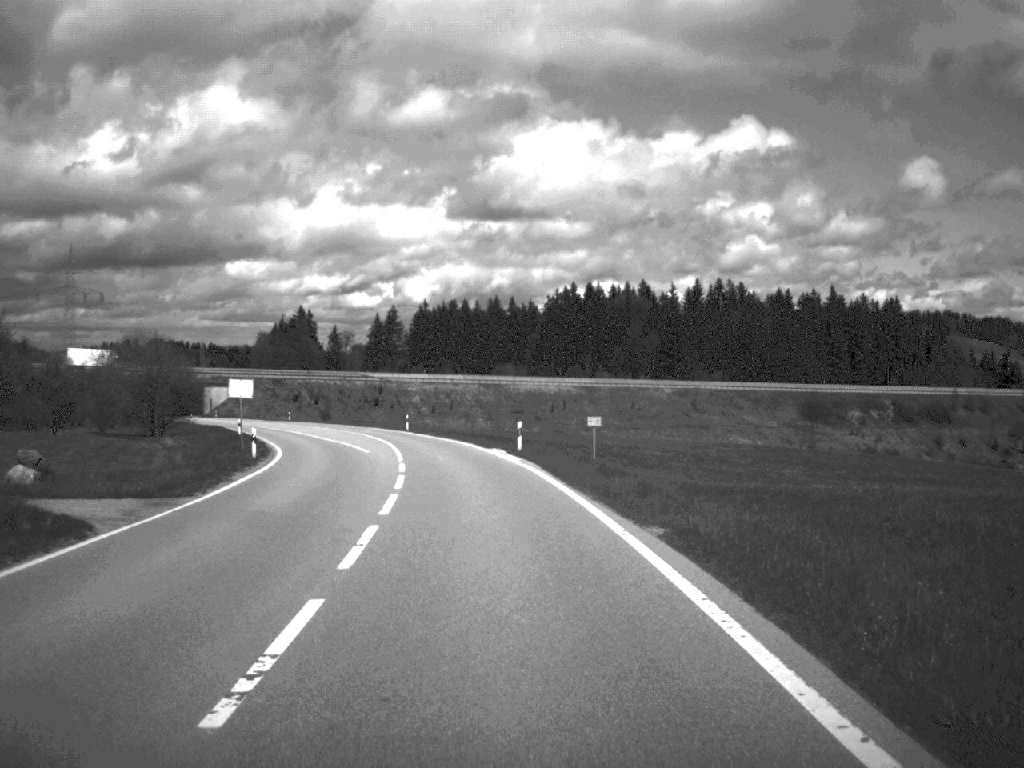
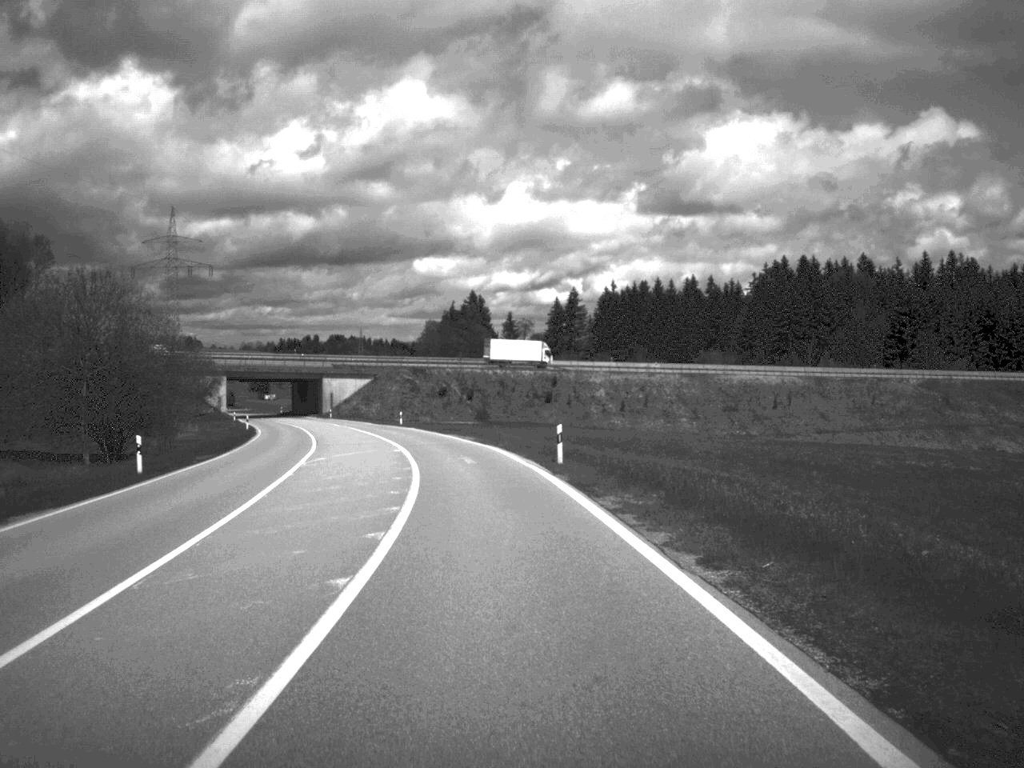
(-3.6, +47.8) m; -9°
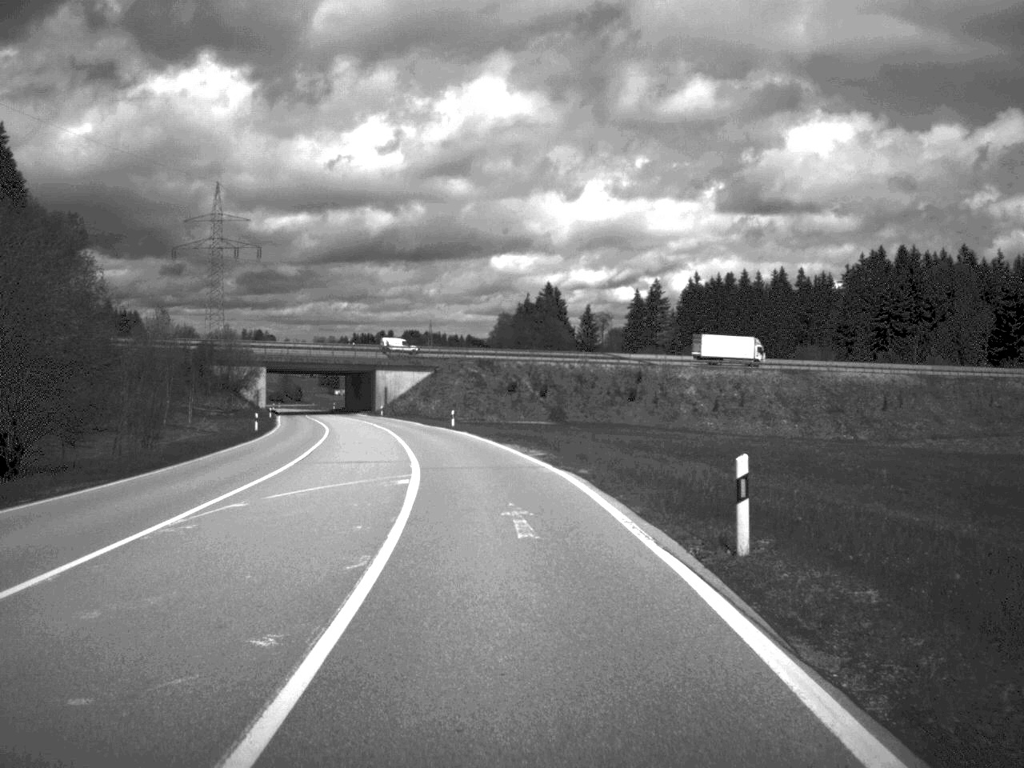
(-0.6, +18.9) m; -3°
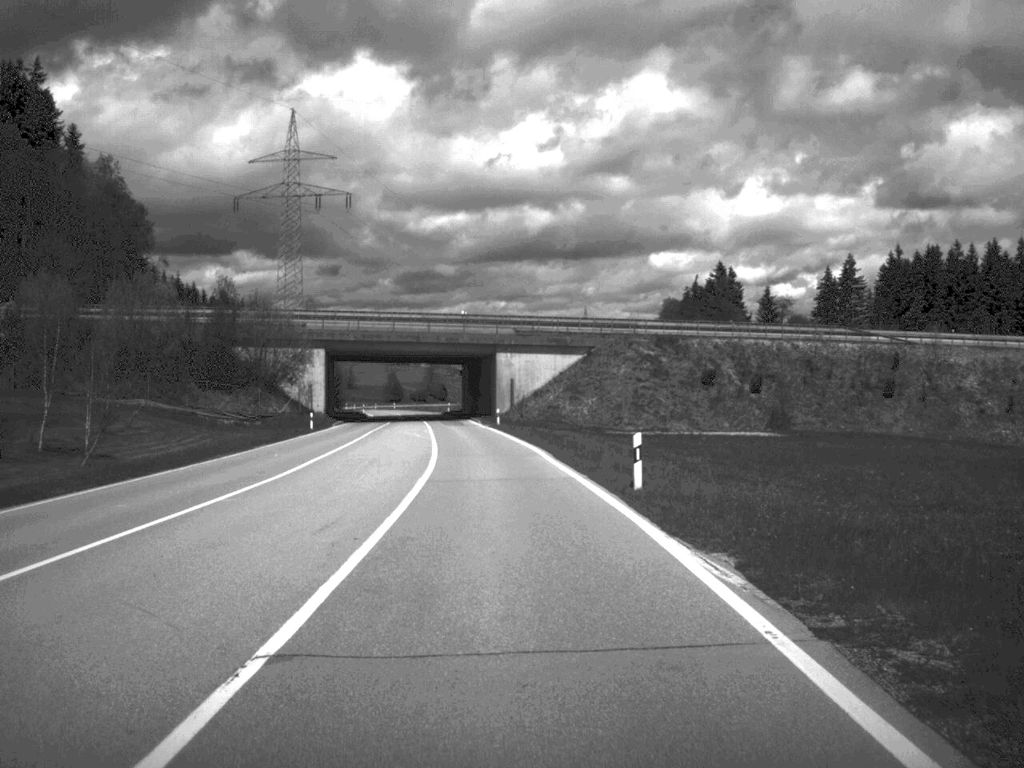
(-3.3, +49.0) m; -7°
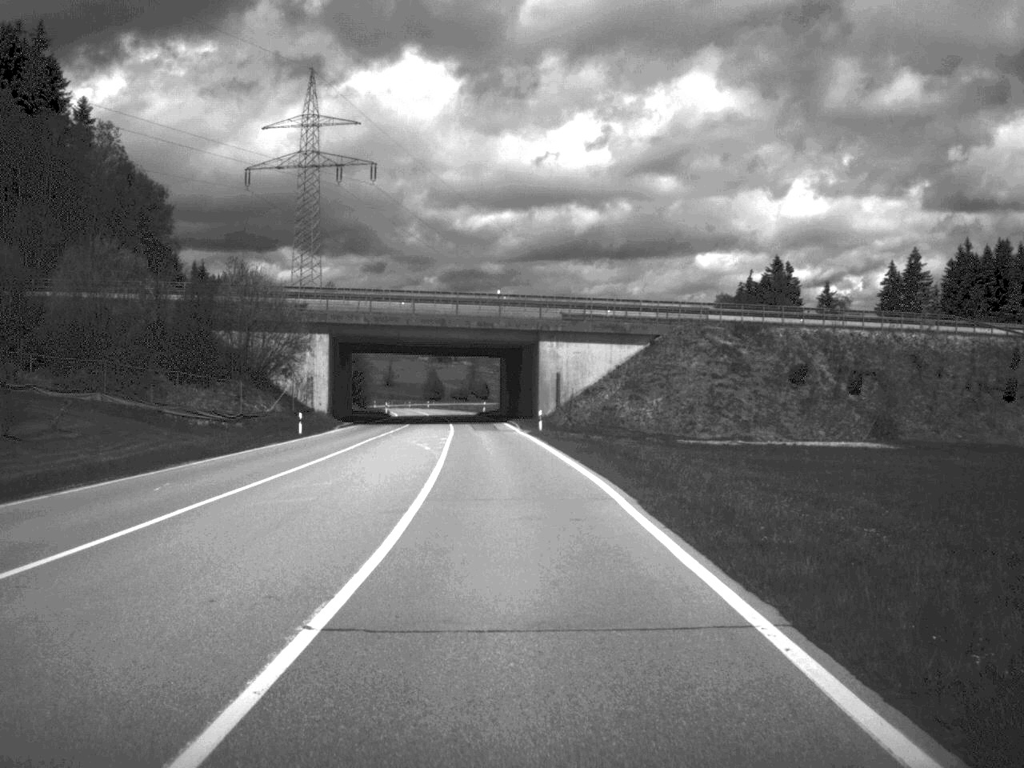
(-0.3, +16.2) m; -2°
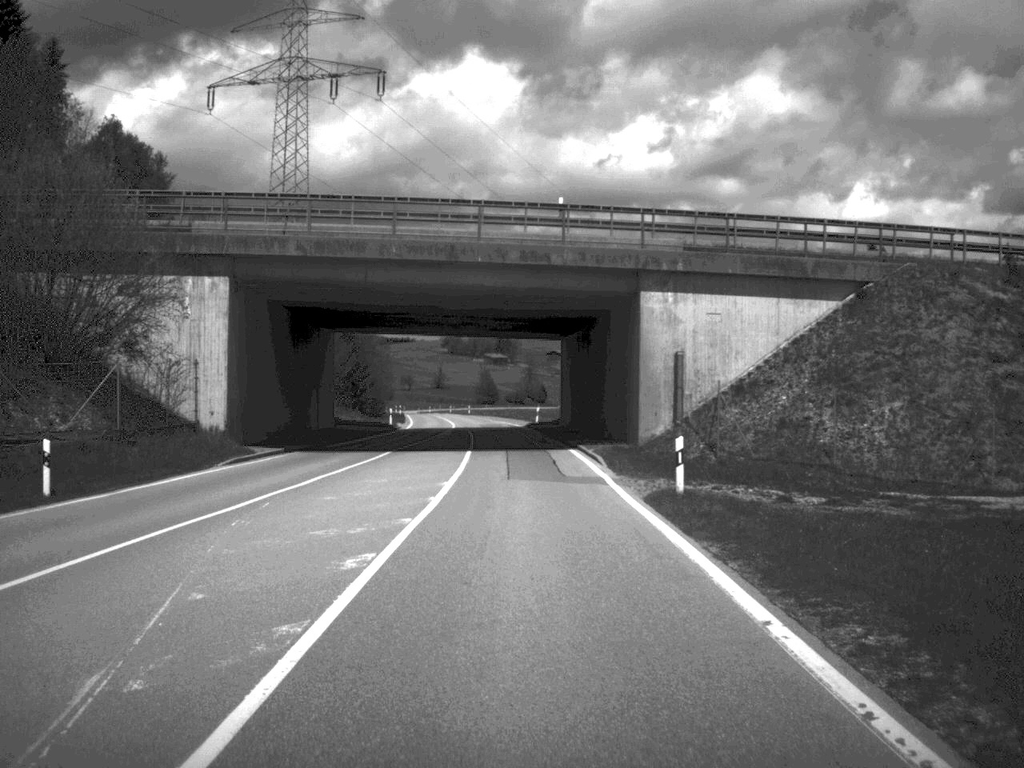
(-0.9, +35.6) m; -3°
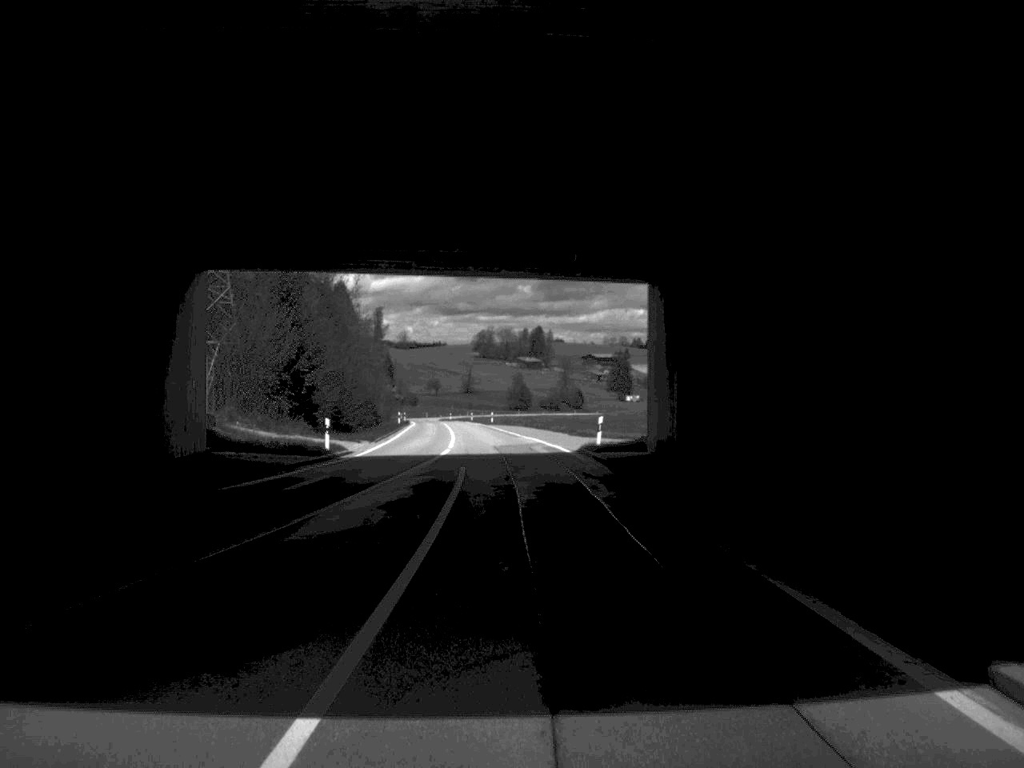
(-0.6, +33.3) m; -2°
